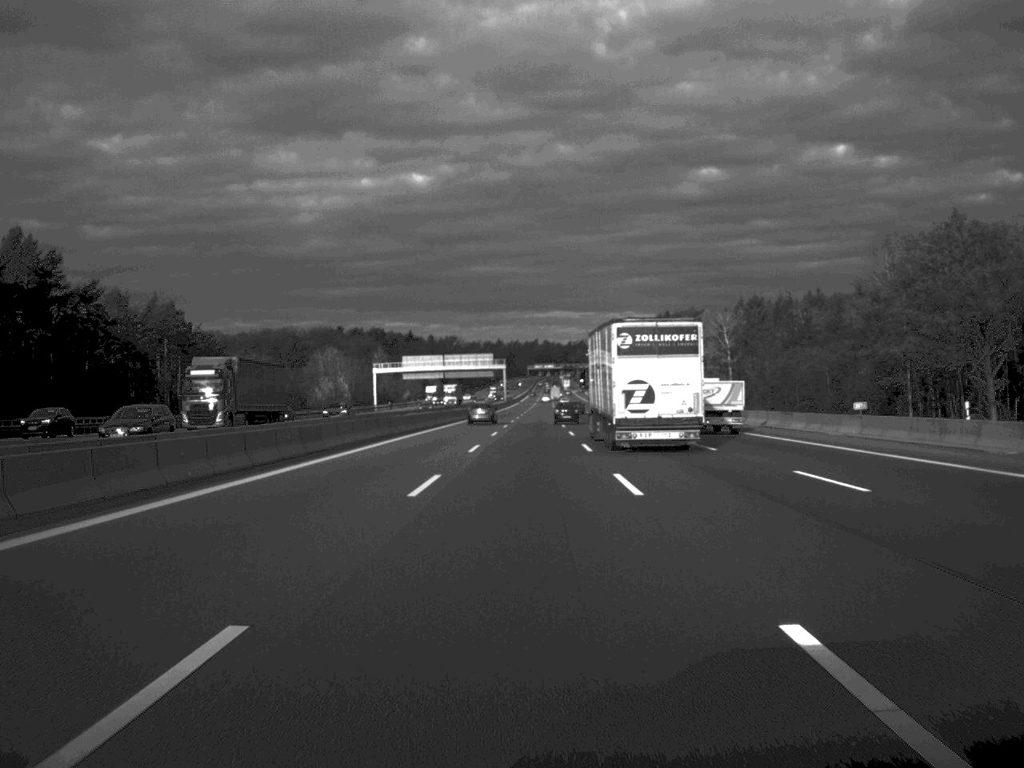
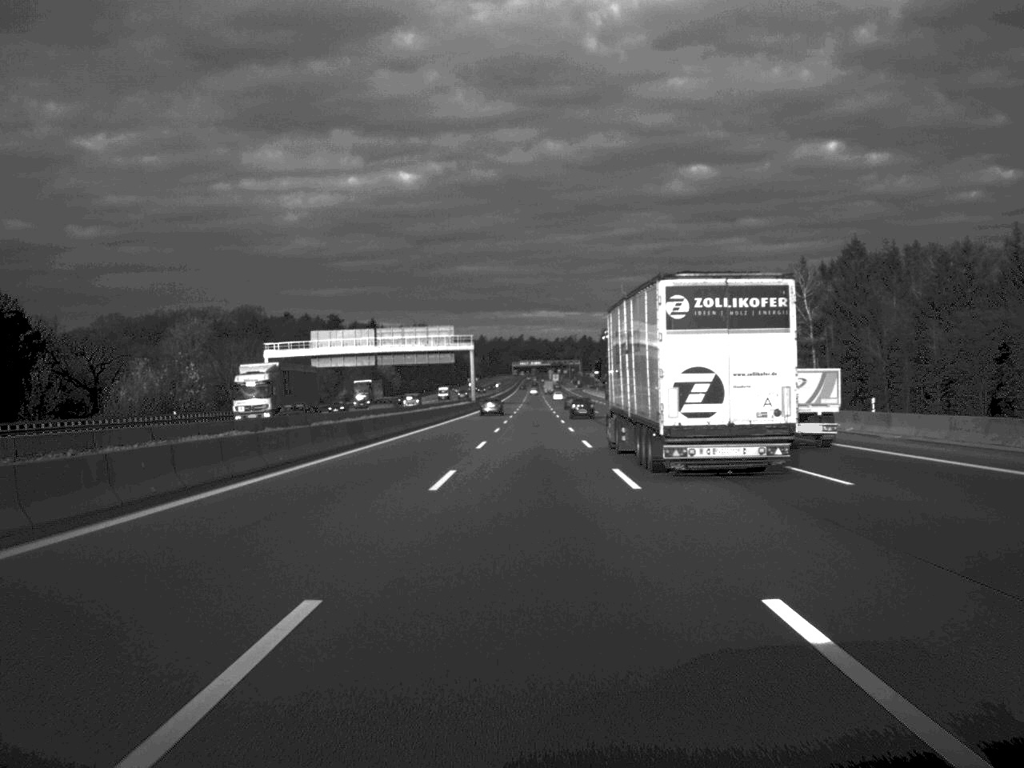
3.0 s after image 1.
(+0.5, +88.1) m; +1°
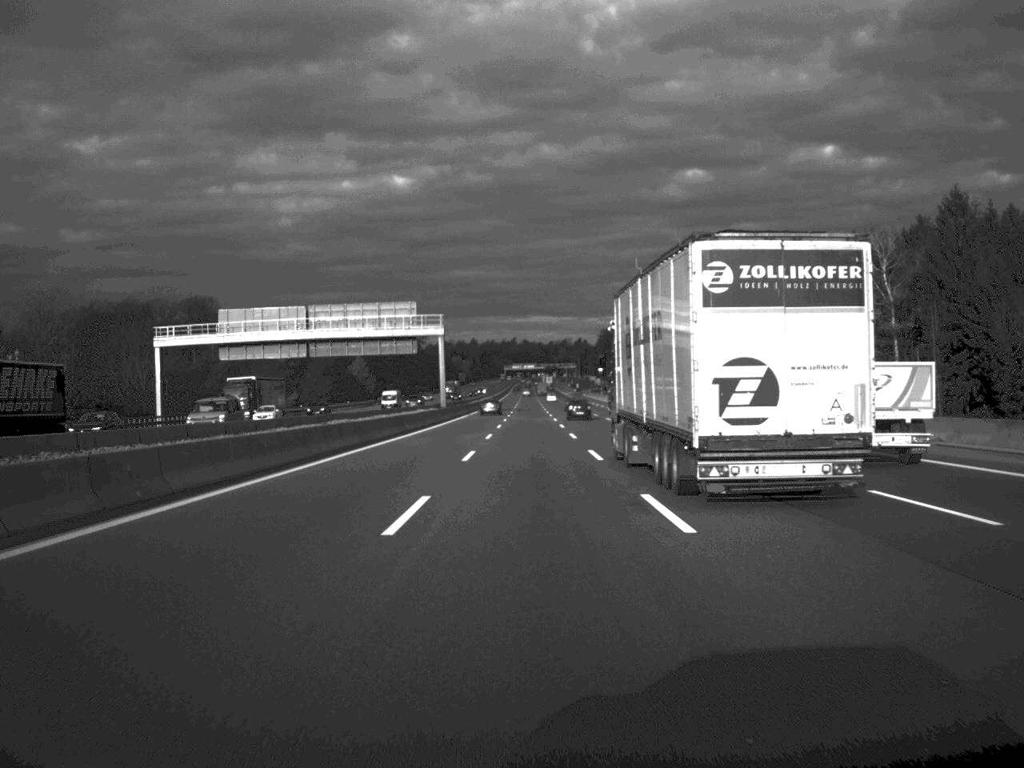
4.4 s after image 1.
(+0.1, +43.5) m; 0°
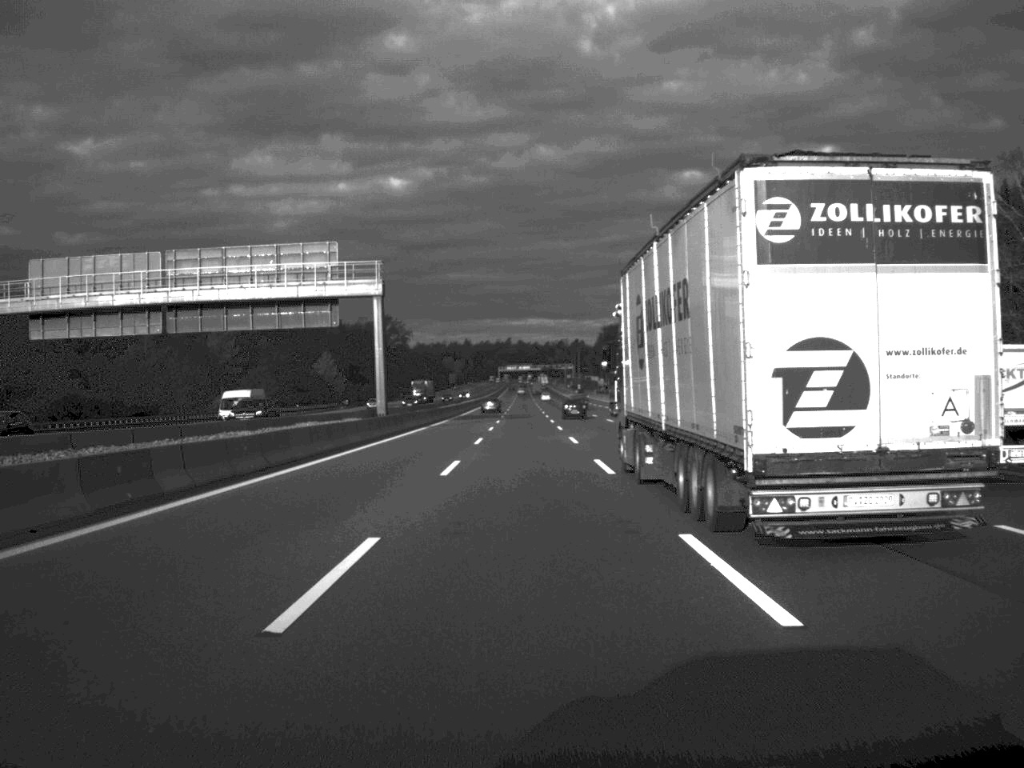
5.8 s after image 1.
(+0.1, +41.5) m; 0°
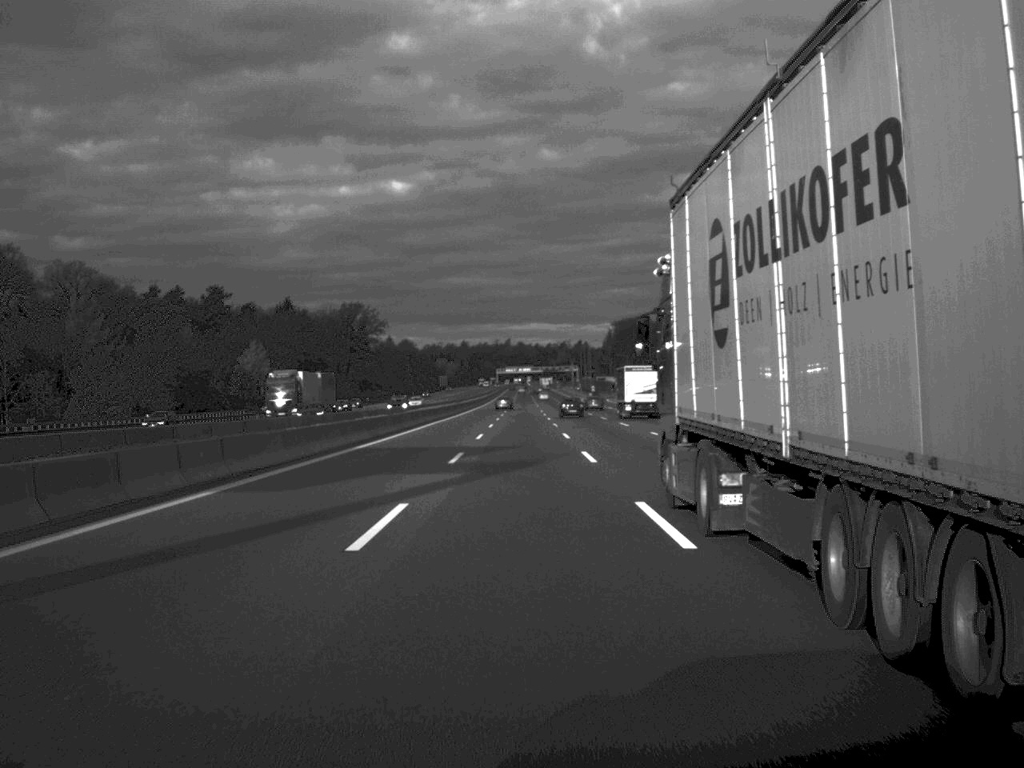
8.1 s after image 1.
(0.0, +67.1) m; 0°
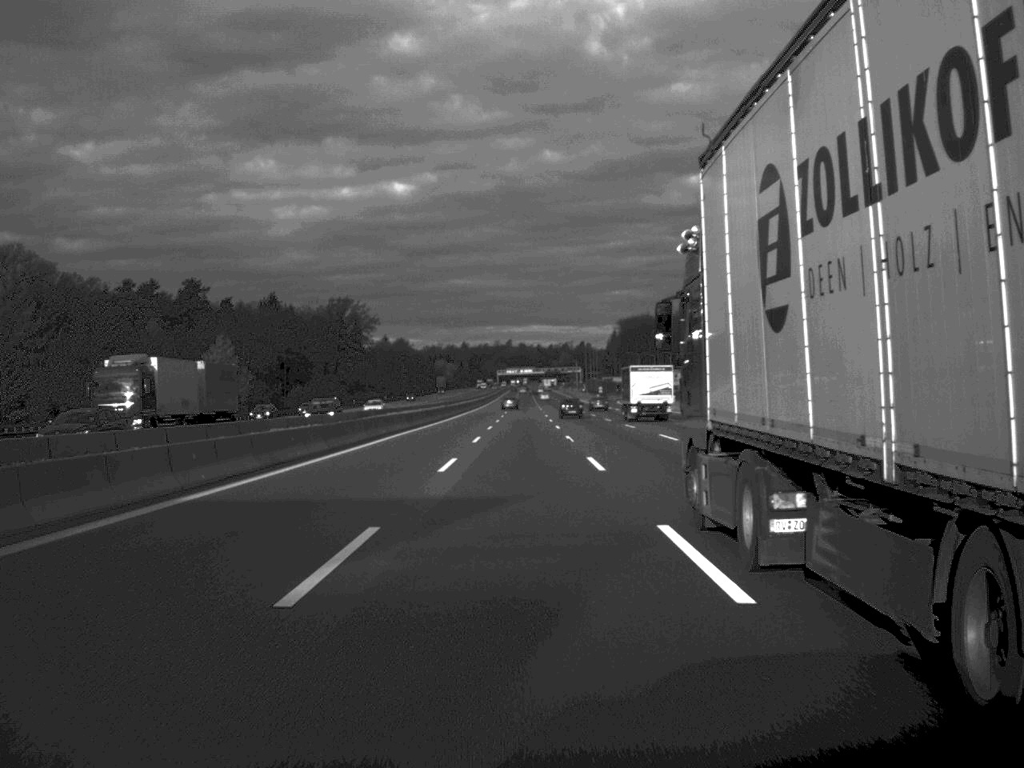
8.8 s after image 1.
(0.0, +20.8) m; 0°
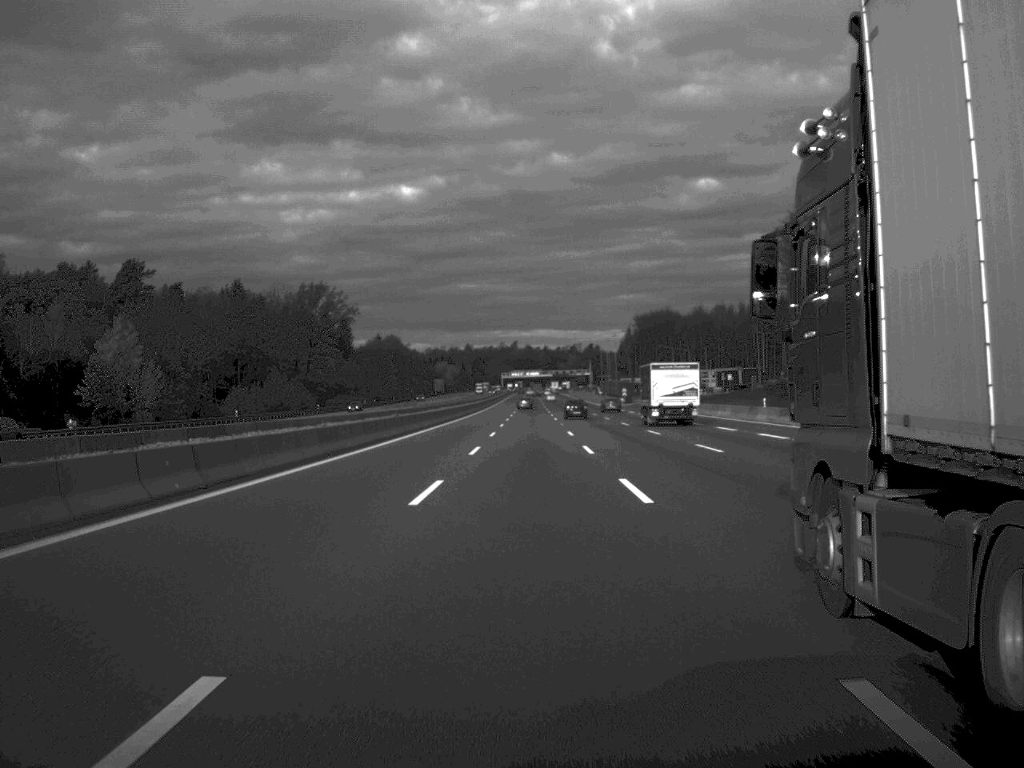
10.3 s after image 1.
(-0.1, +44.4) m; 0°
